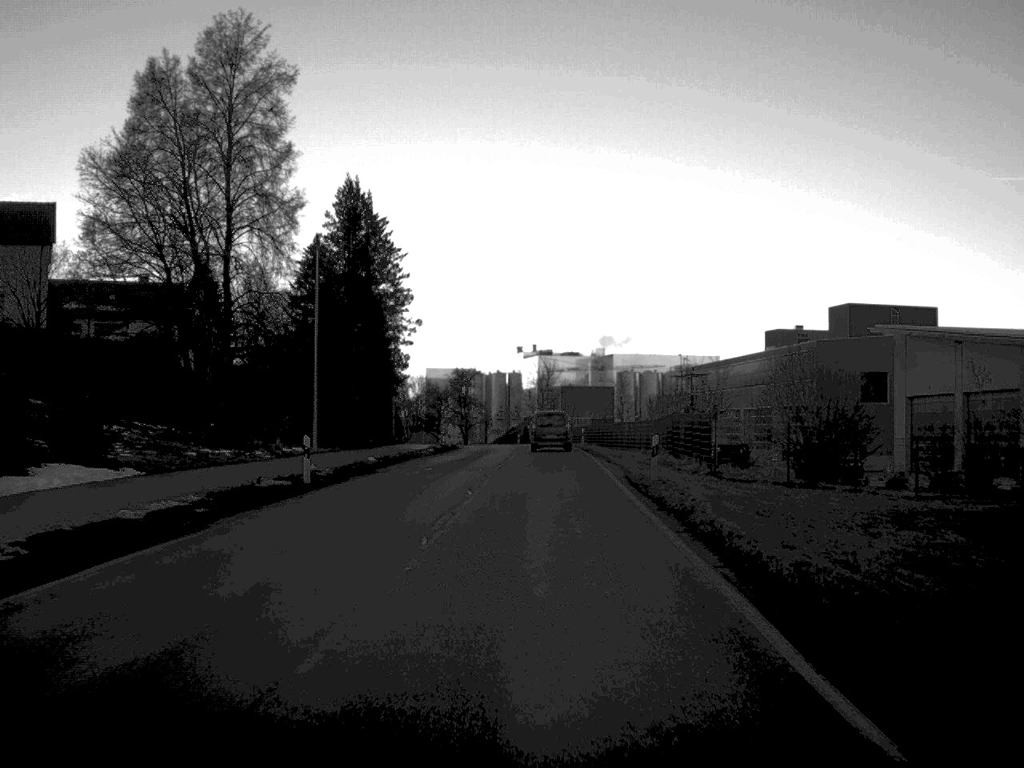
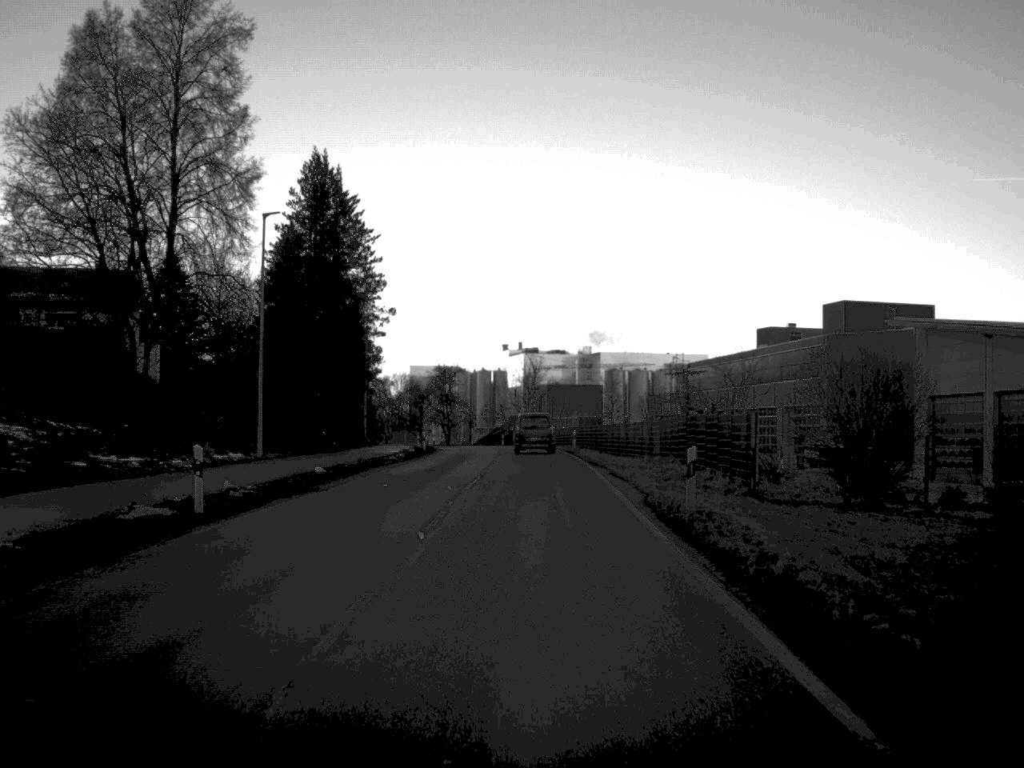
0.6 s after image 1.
(0.0, +8.1) m; +1°
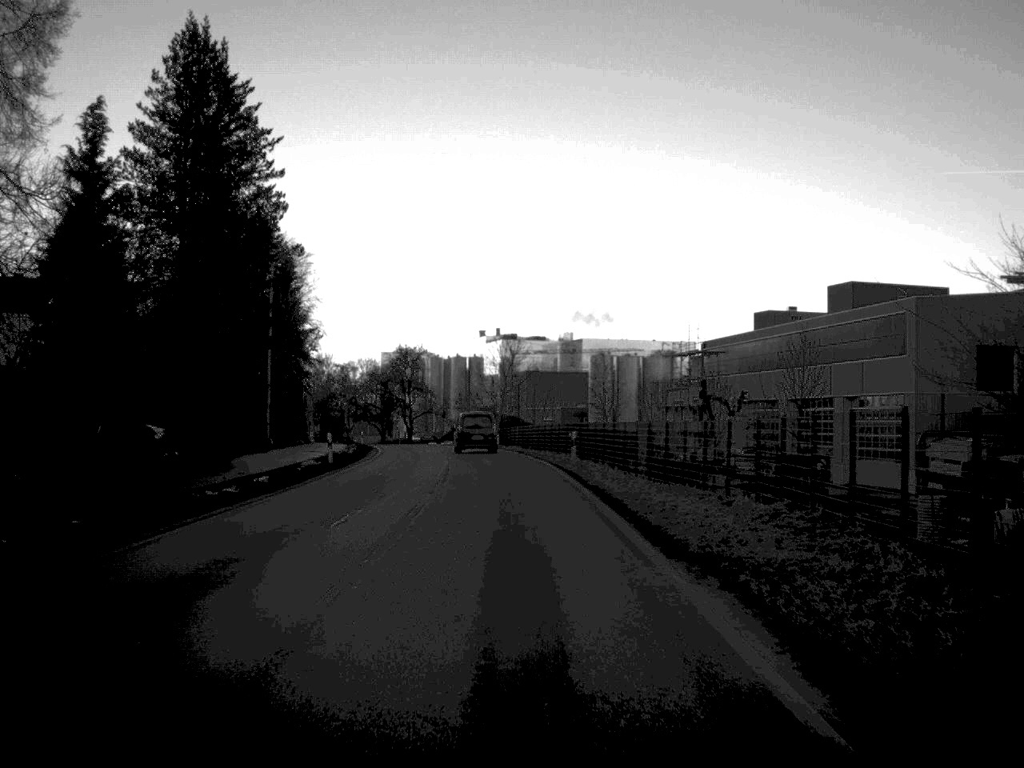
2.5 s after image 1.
(+0.3, +24.9) m; +1°
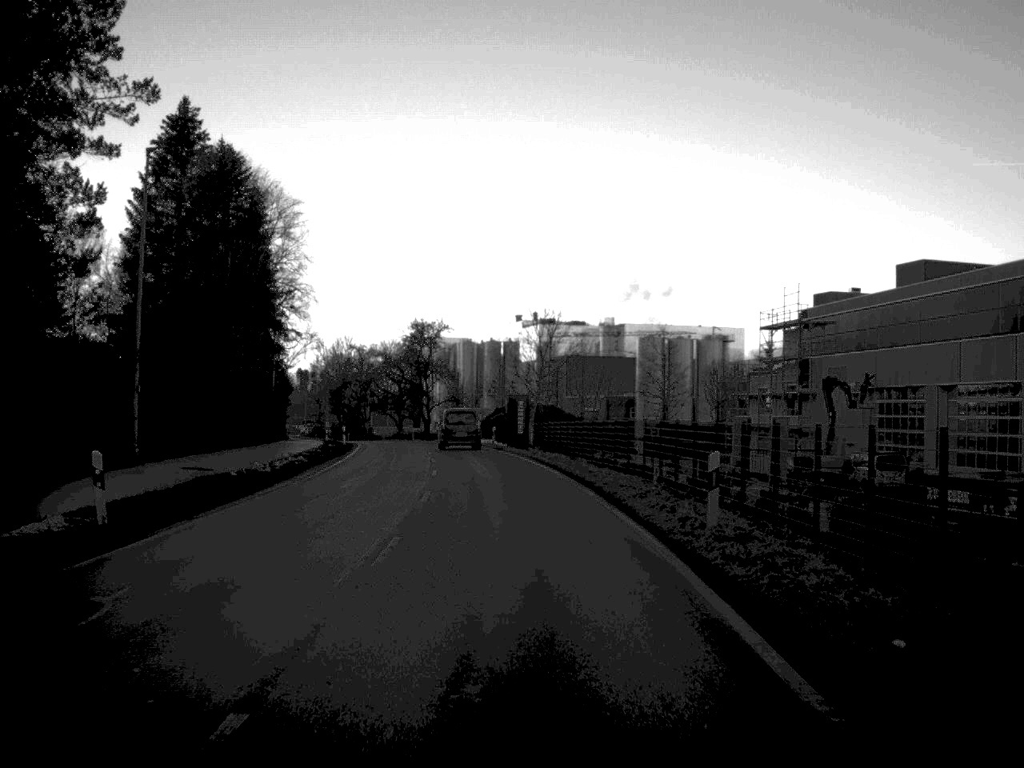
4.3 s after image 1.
(-0.3, +24.3) m; -2°
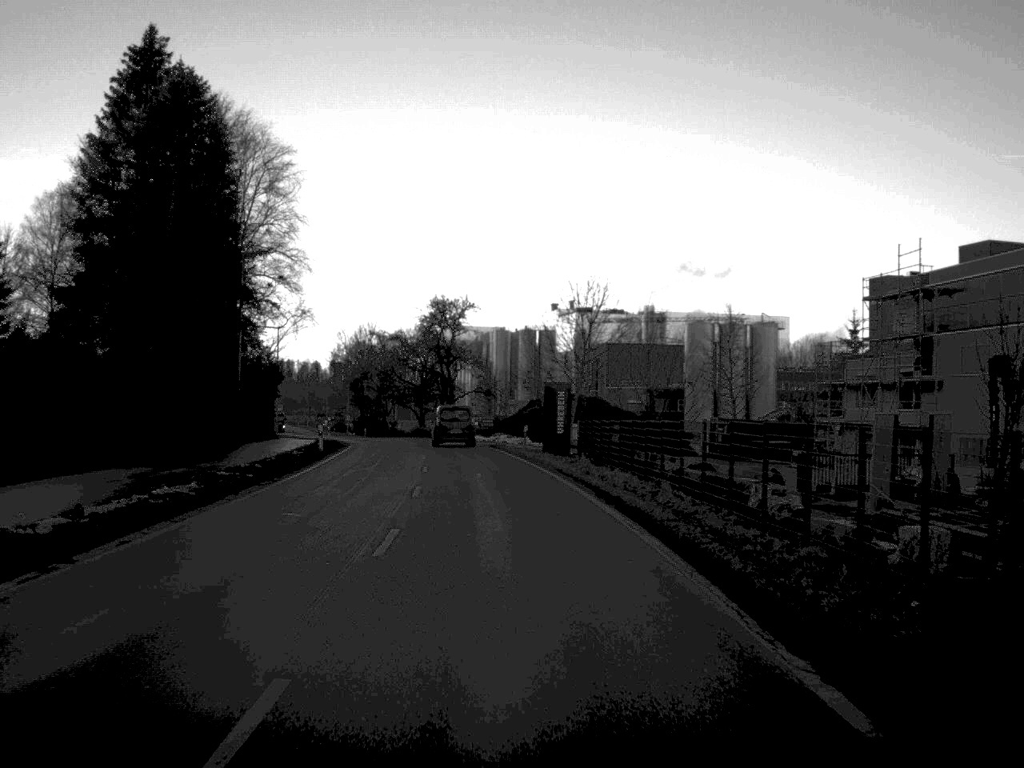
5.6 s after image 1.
(-0.2, +17.1) m; -2°
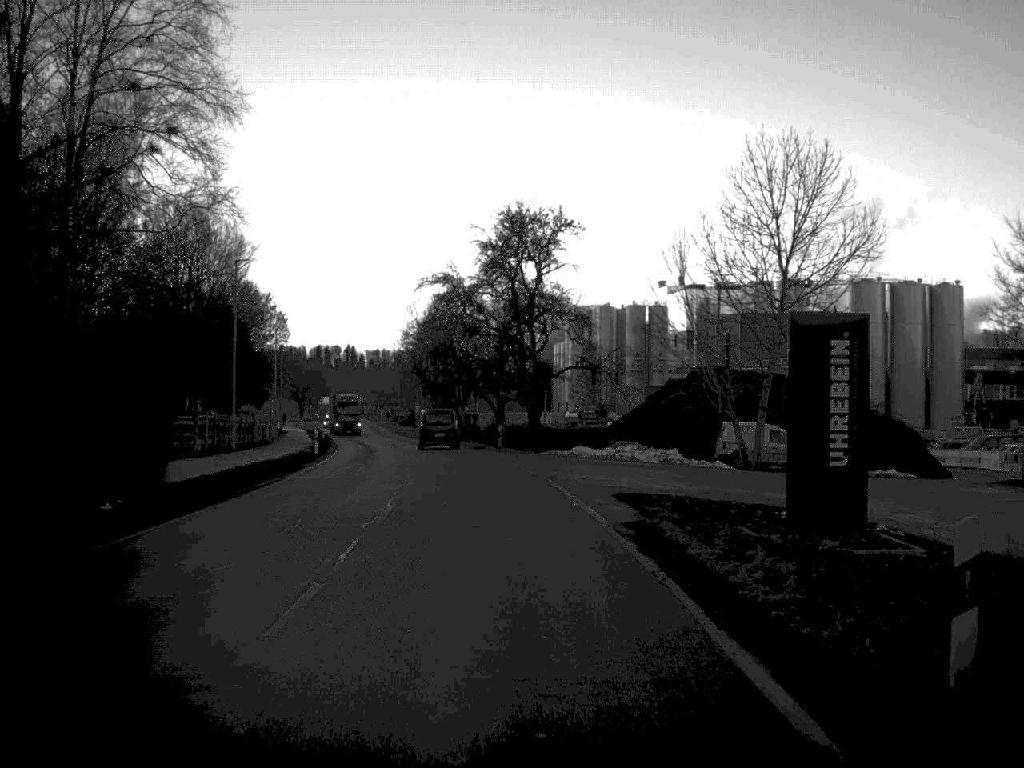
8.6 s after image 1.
(-1.6, +40.9) m; -5°
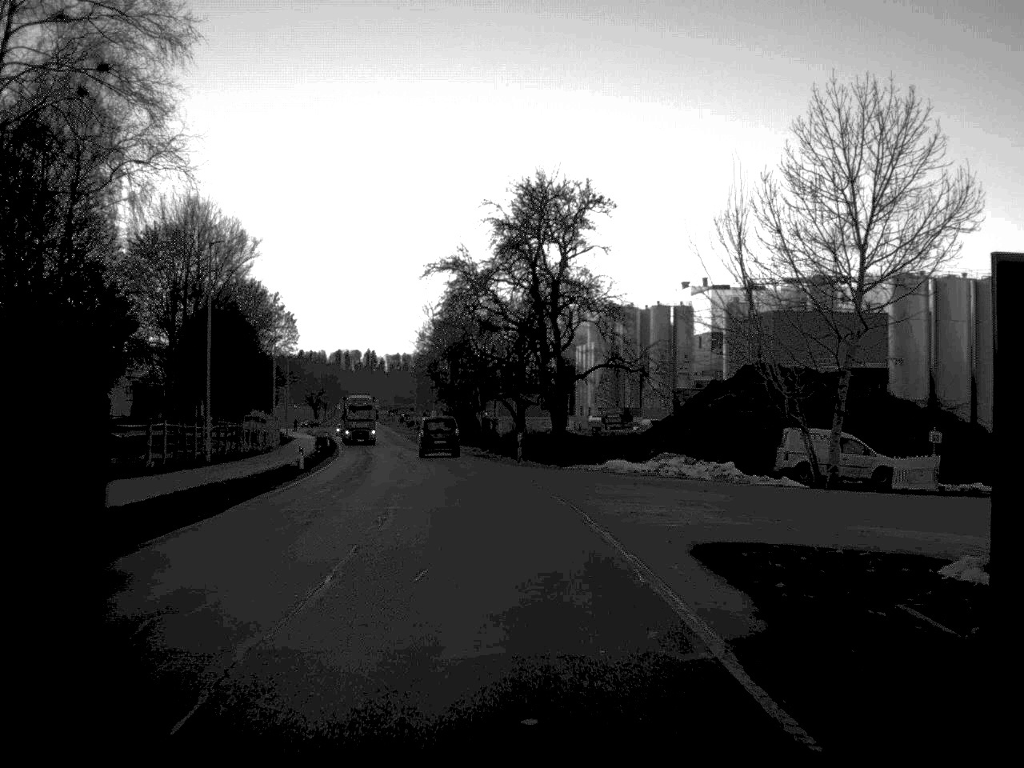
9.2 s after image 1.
(-0.1, +8.2) m; -1°
